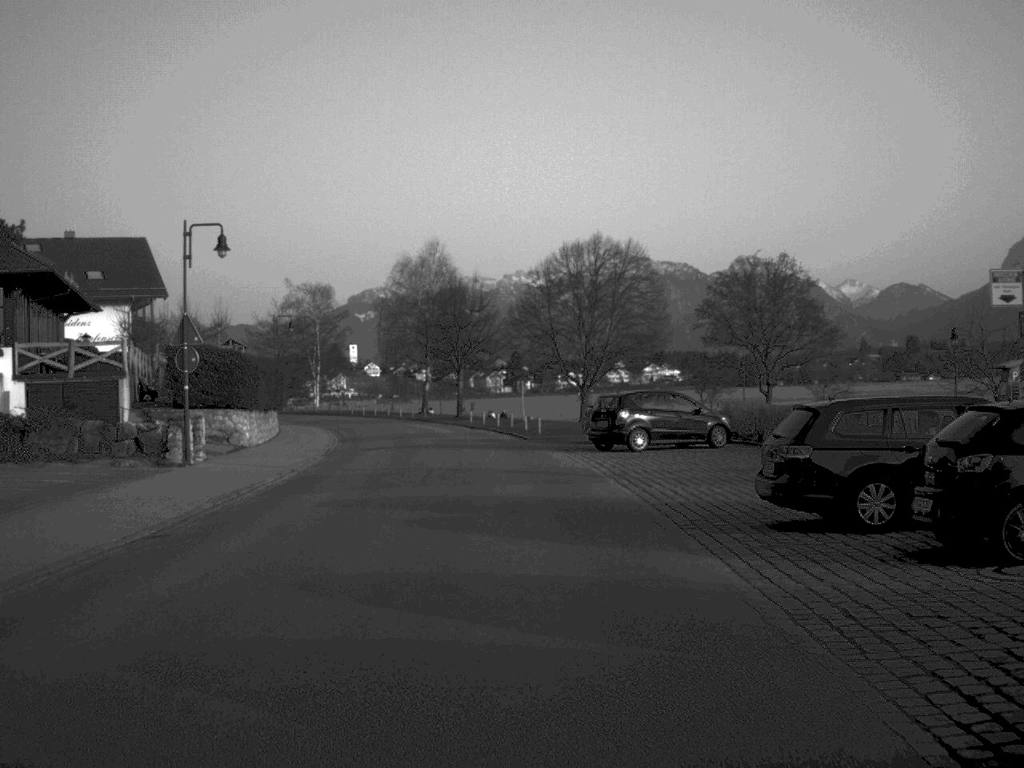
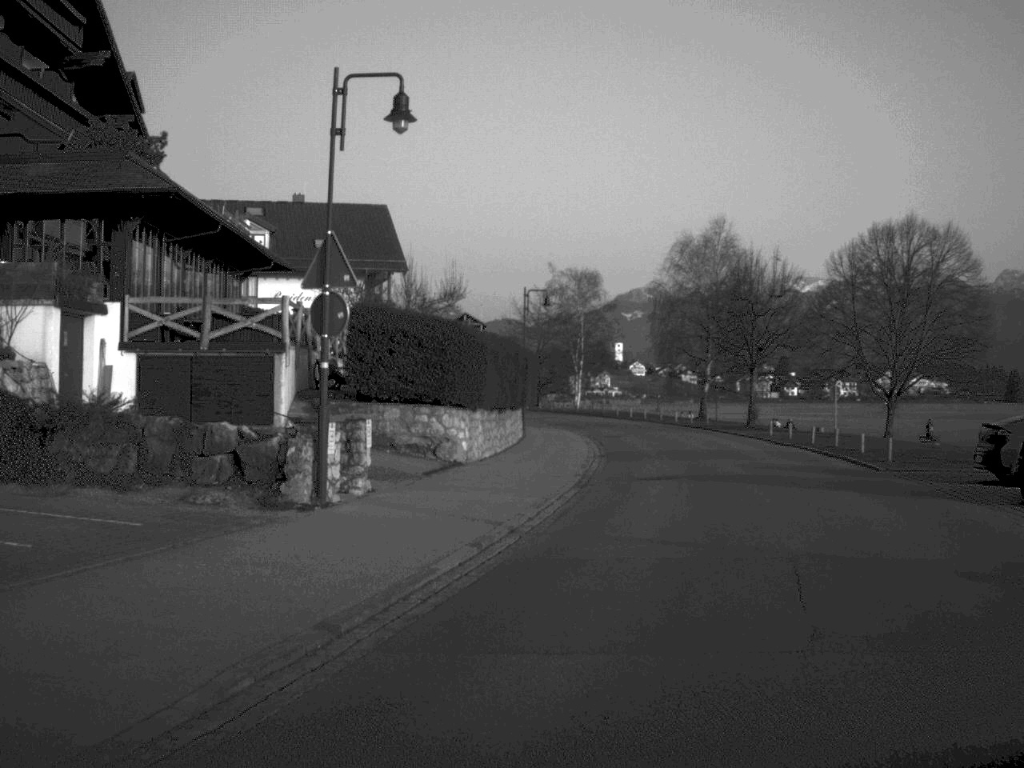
(-1.6, +13.5) m; -12°
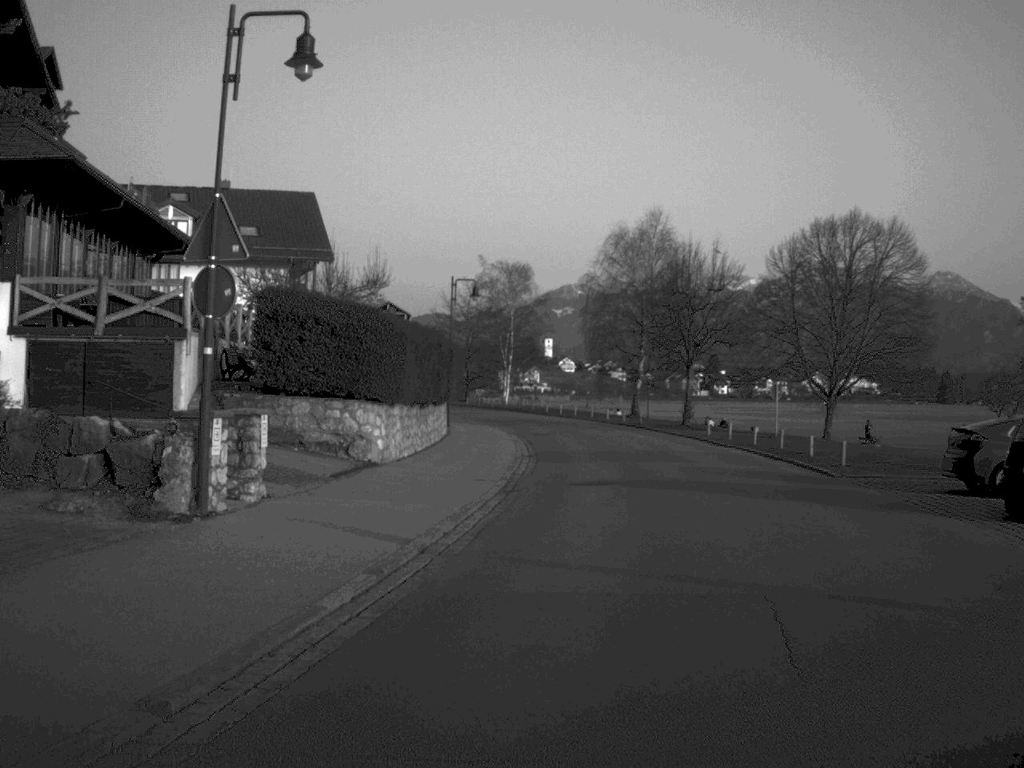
(+0.1, +2.4) m; +3°
